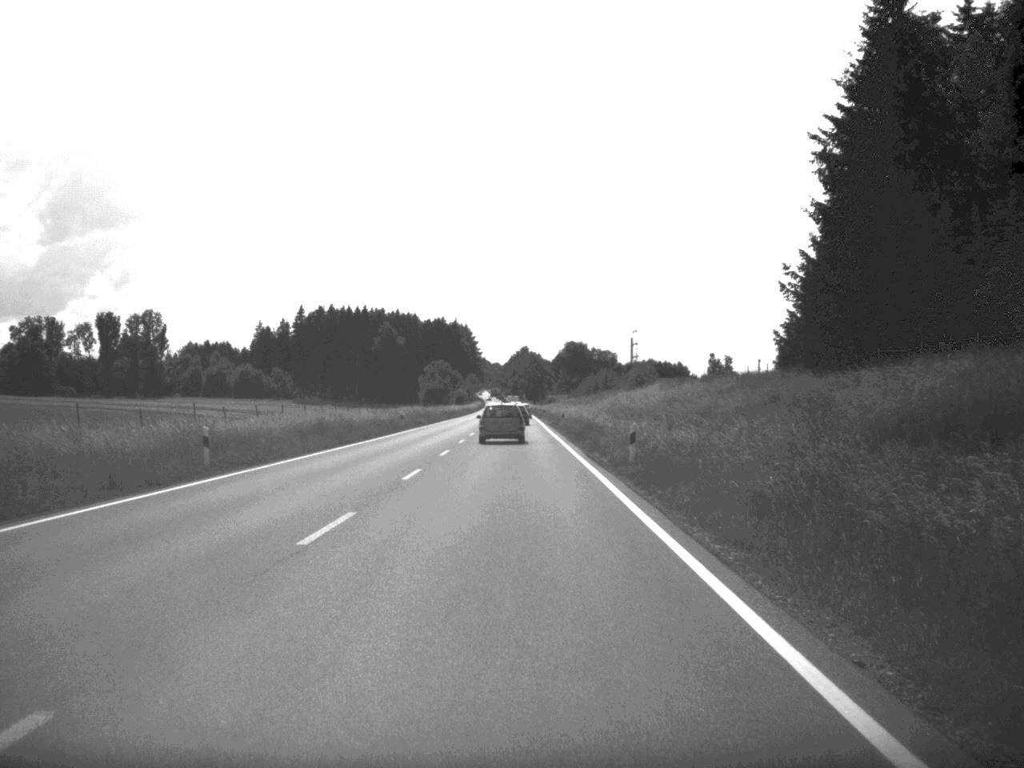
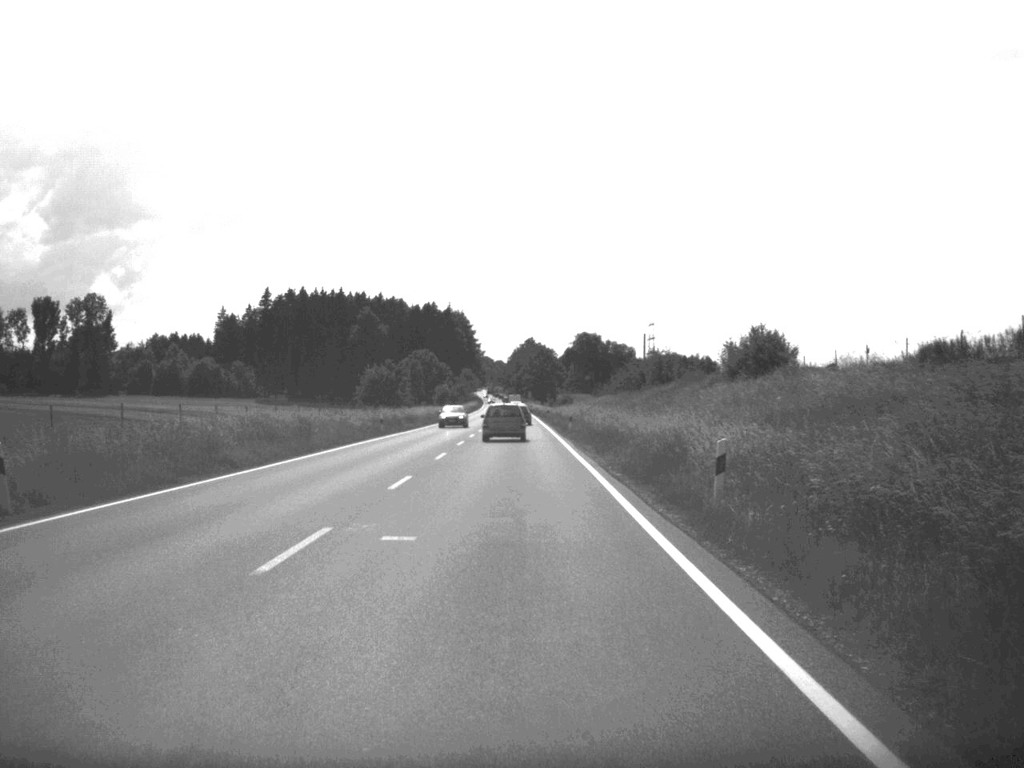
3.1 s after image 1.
(-0.2, +61.4) m; 0°
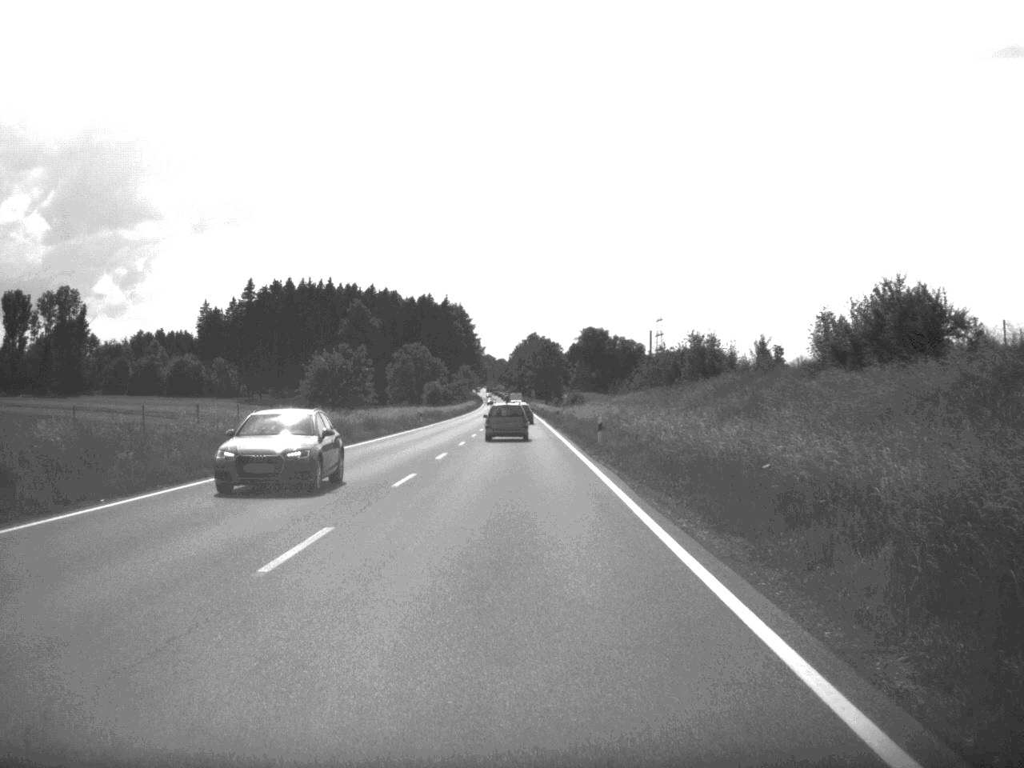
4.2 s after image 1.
(0.0, +23.7) m; 0°
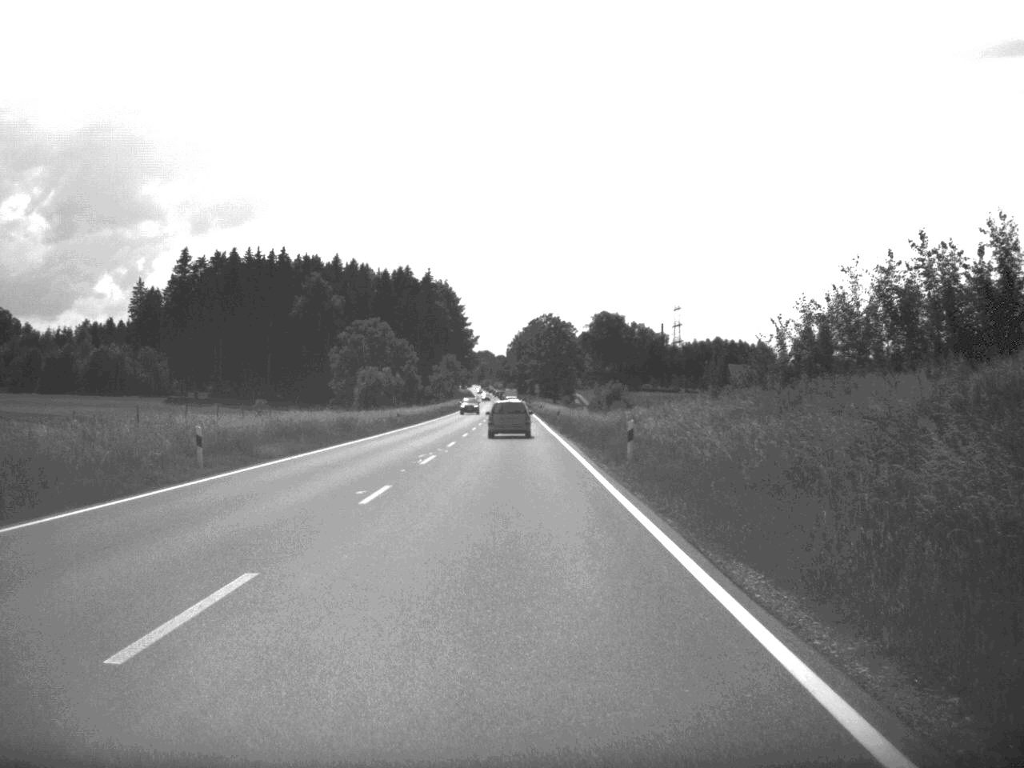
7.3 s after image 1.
(0.0, +62.9) m; 0°
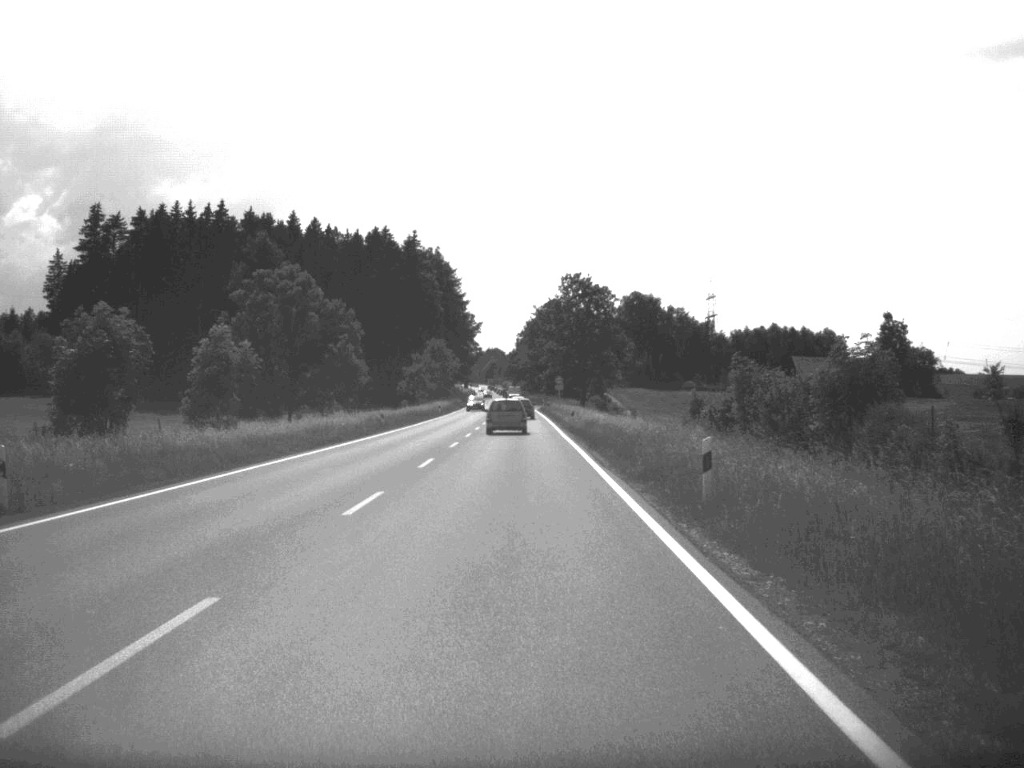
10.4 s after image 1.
(-0.3, +61.0) m; -1°
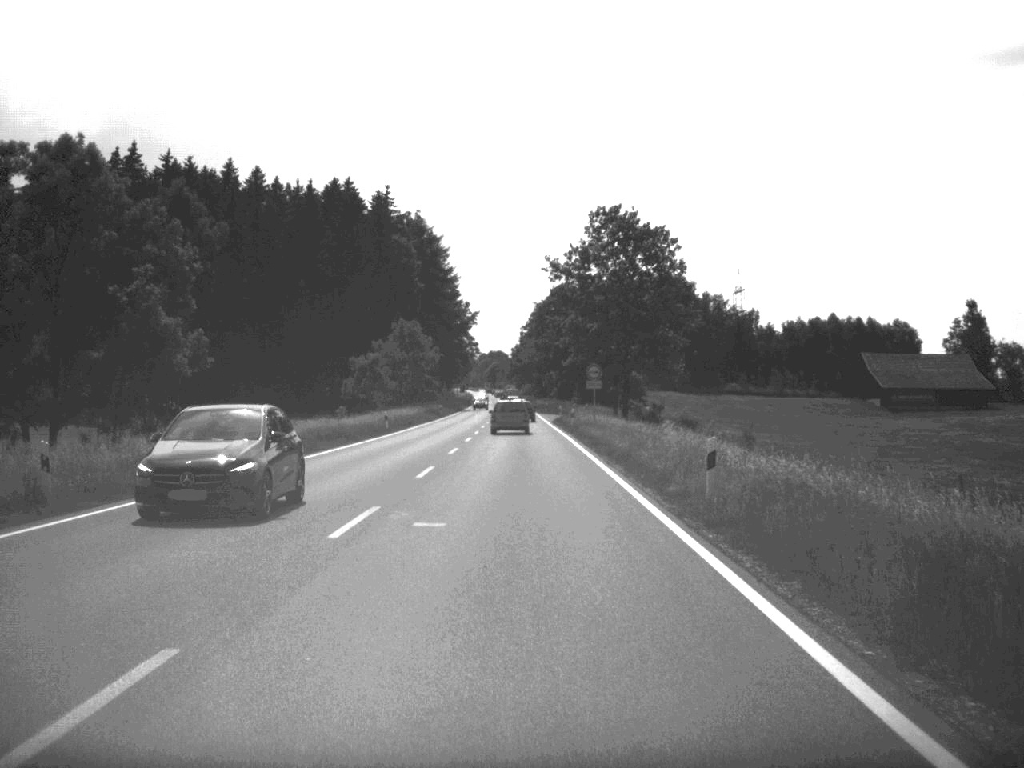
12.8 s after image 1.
(-0.2, +48.0) m; 0°
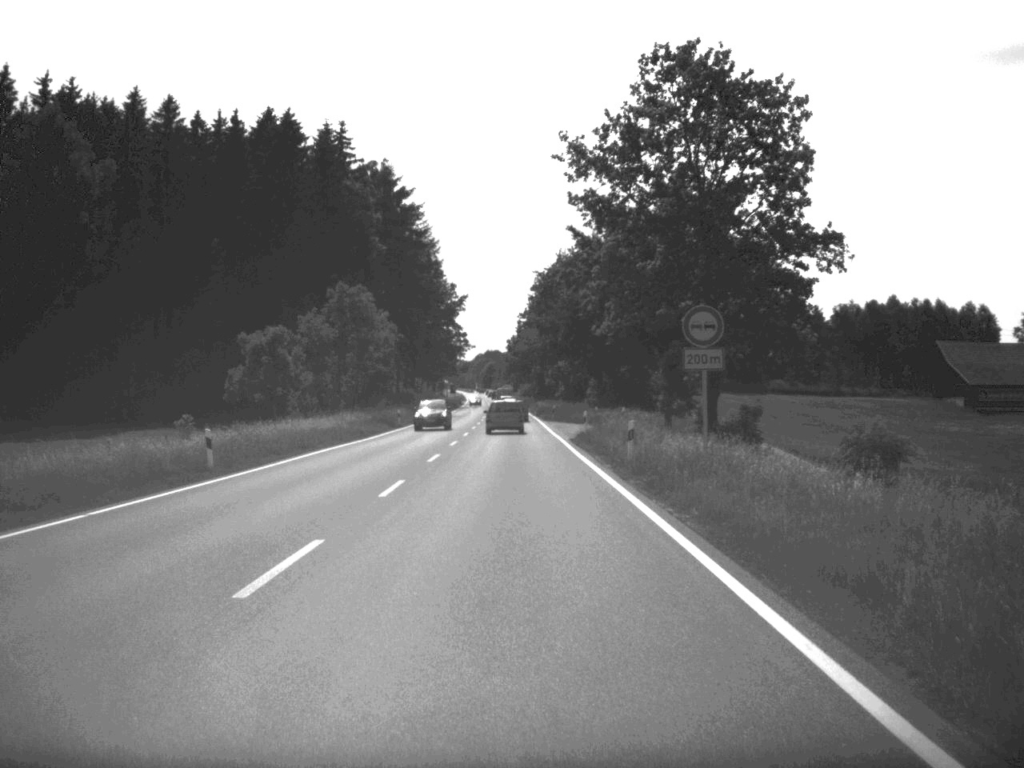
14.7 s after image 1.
(0.0, +38.1) m; 0°
